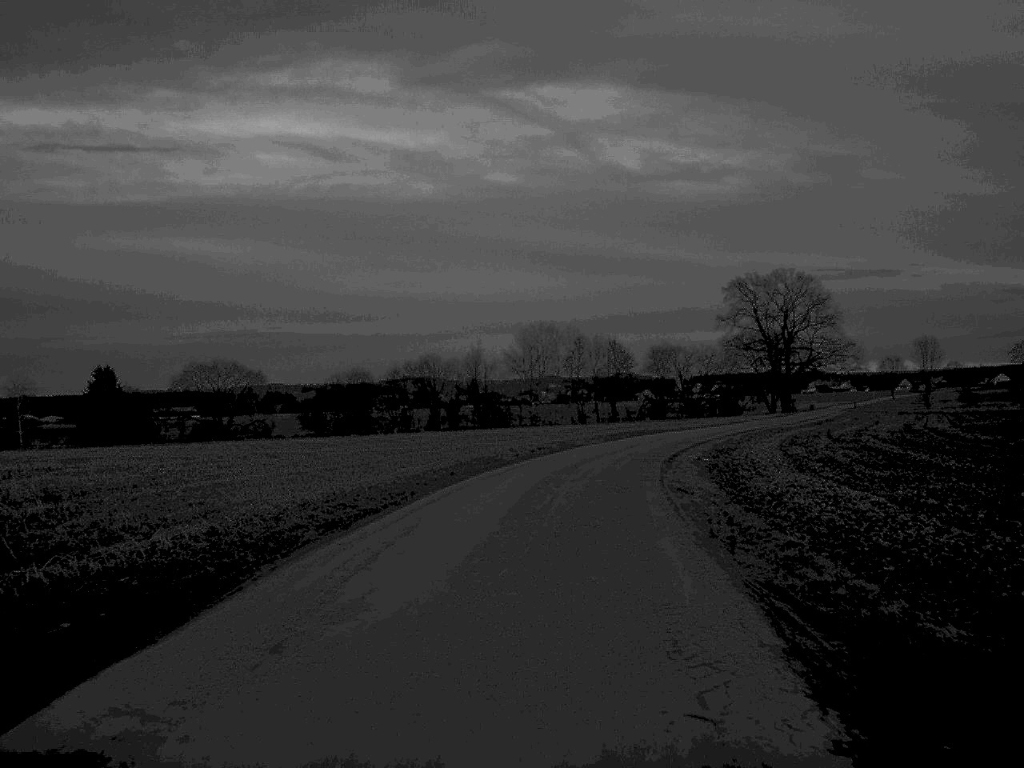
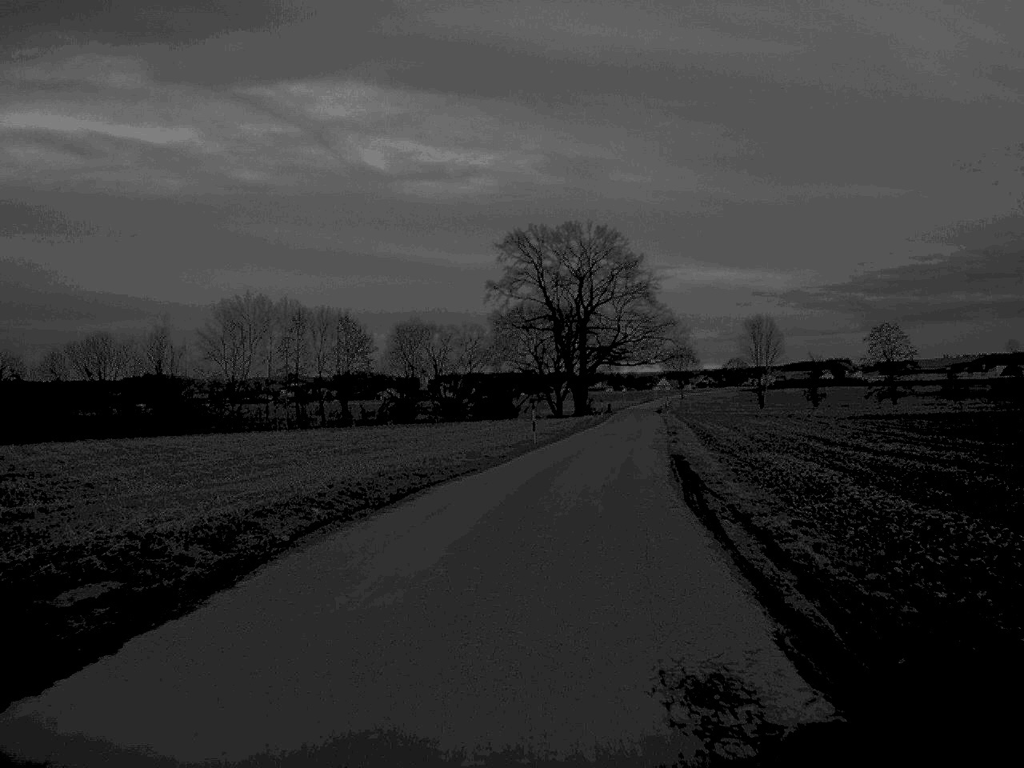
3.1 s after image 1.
(+4.5, +49.5) m; +12°
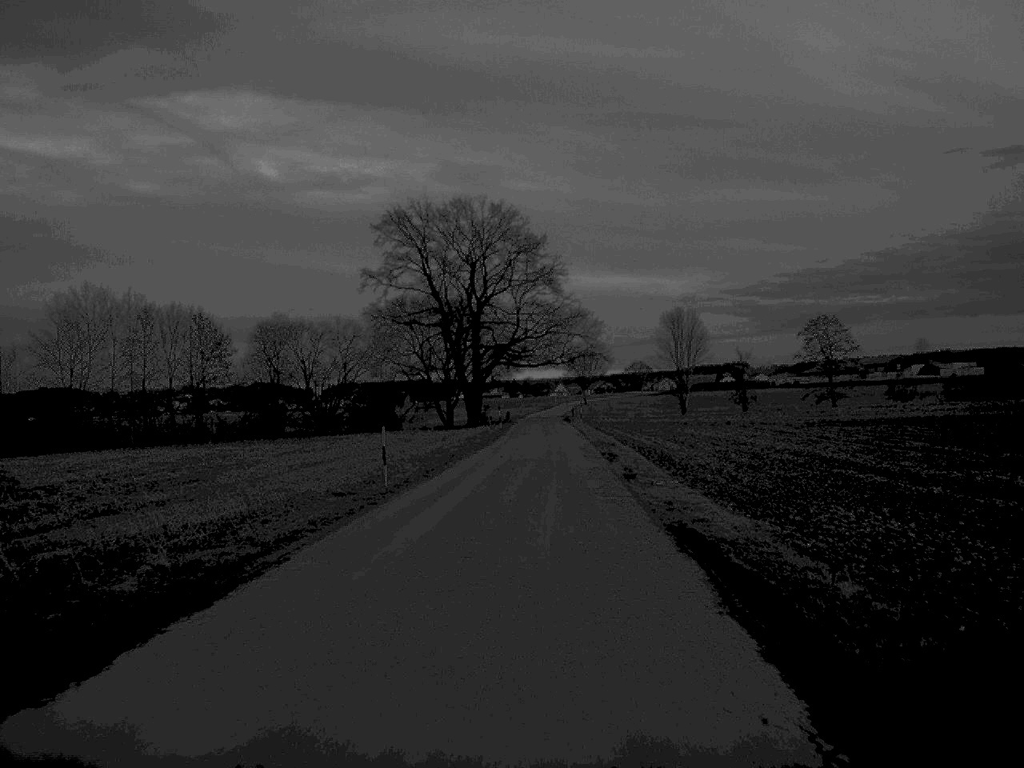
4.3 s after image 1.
(+0.9, +20.6) m; +5°
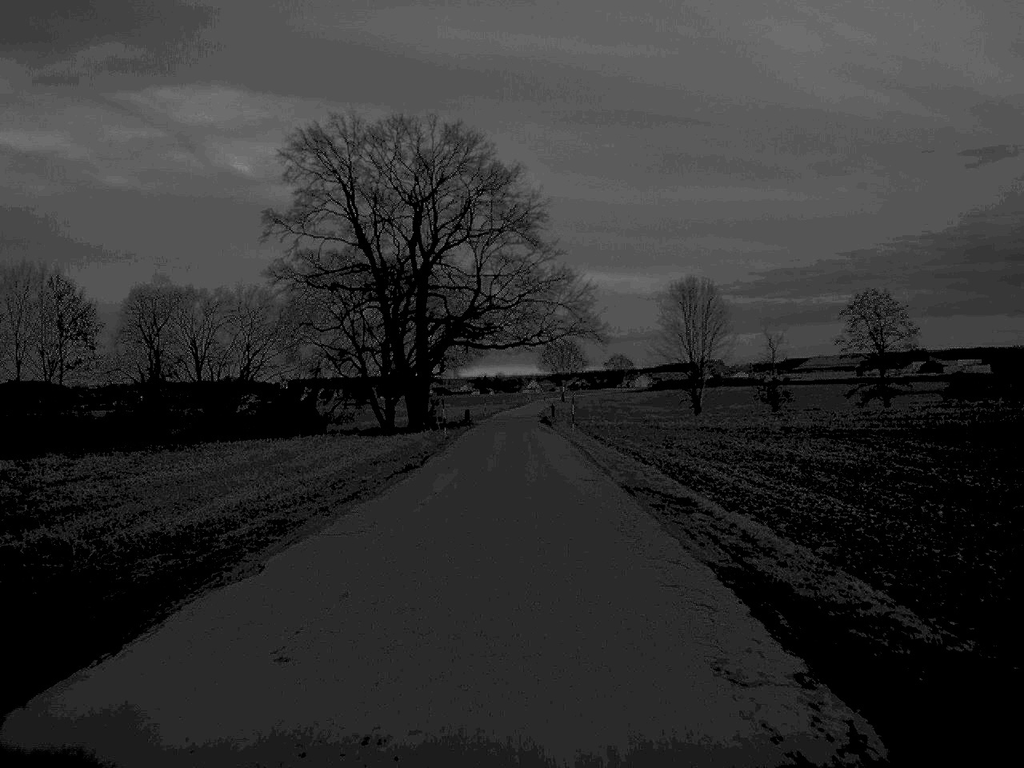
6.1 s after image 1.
(+0.5, +31.5) m; +1°
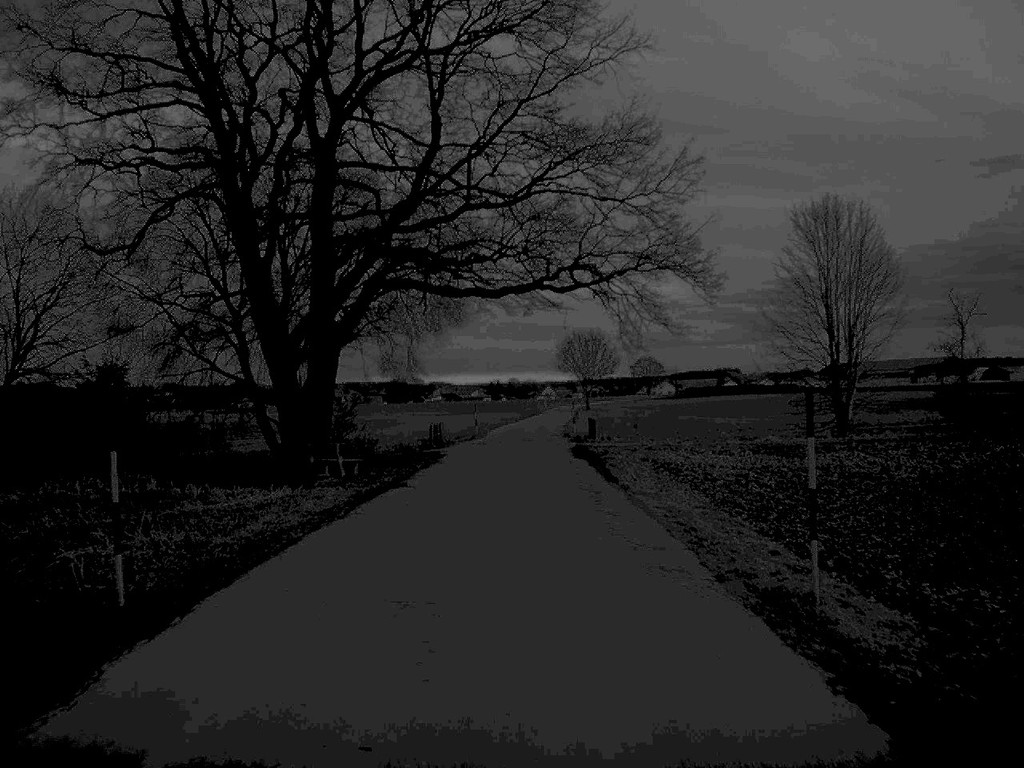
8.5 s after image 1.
(-0.1, +44.7) m; -1°
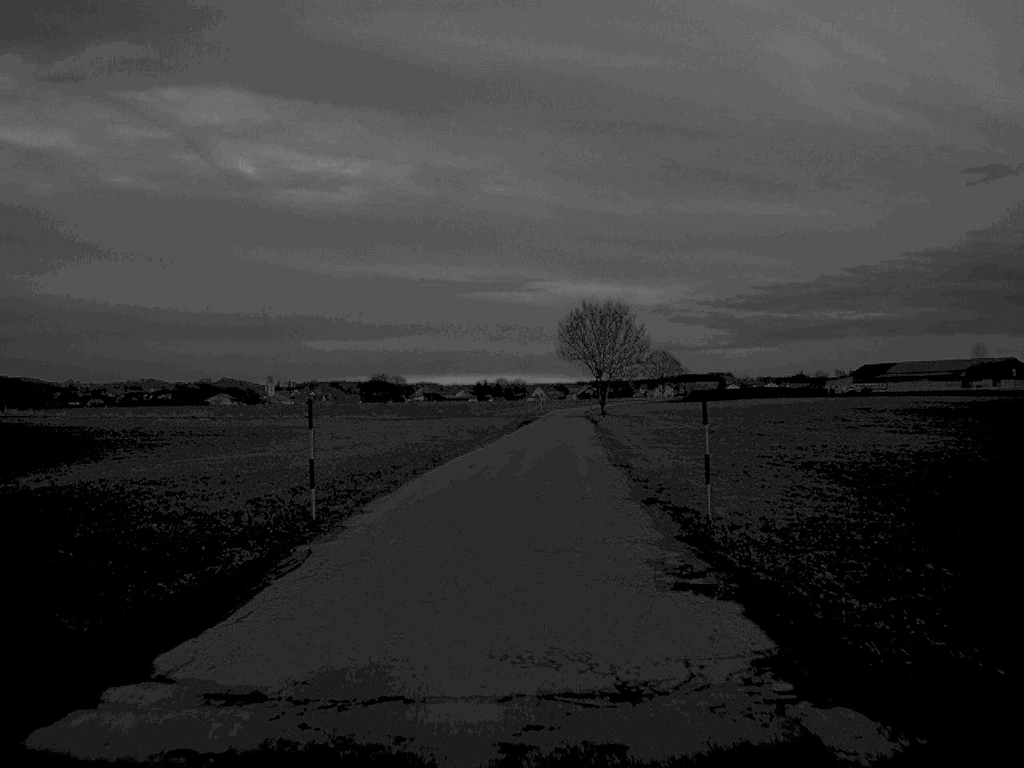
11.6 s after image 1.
(+0.1, +53.0) m; +1°
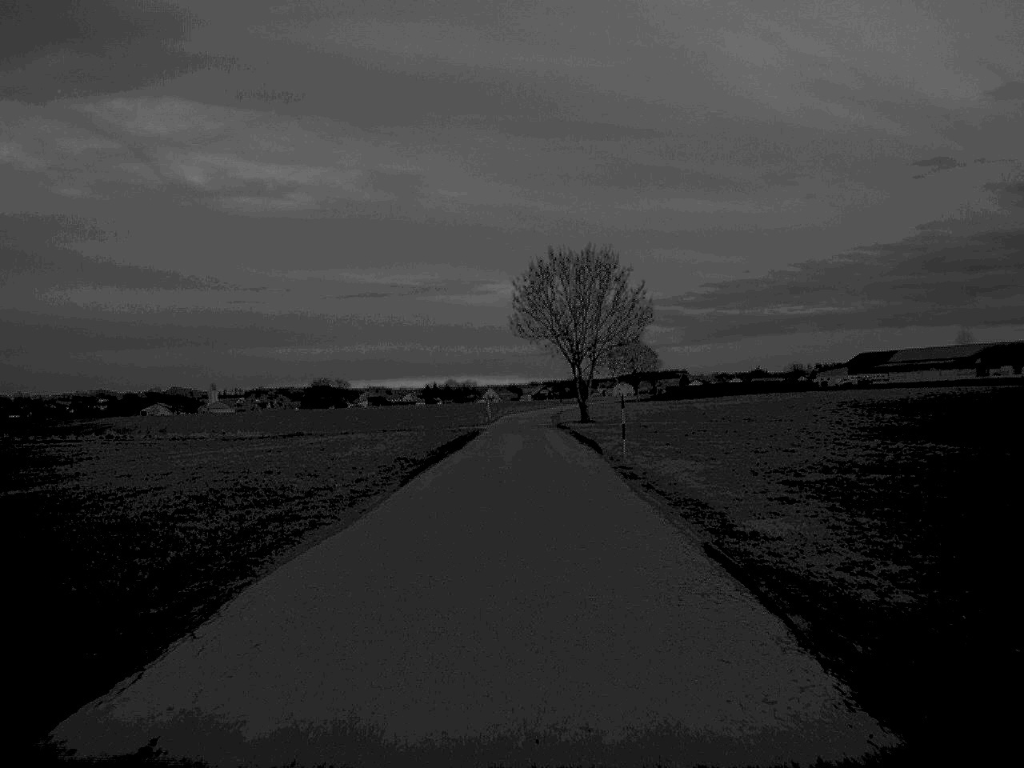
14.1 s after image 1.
(+0.9, +43.4) m; +2°
